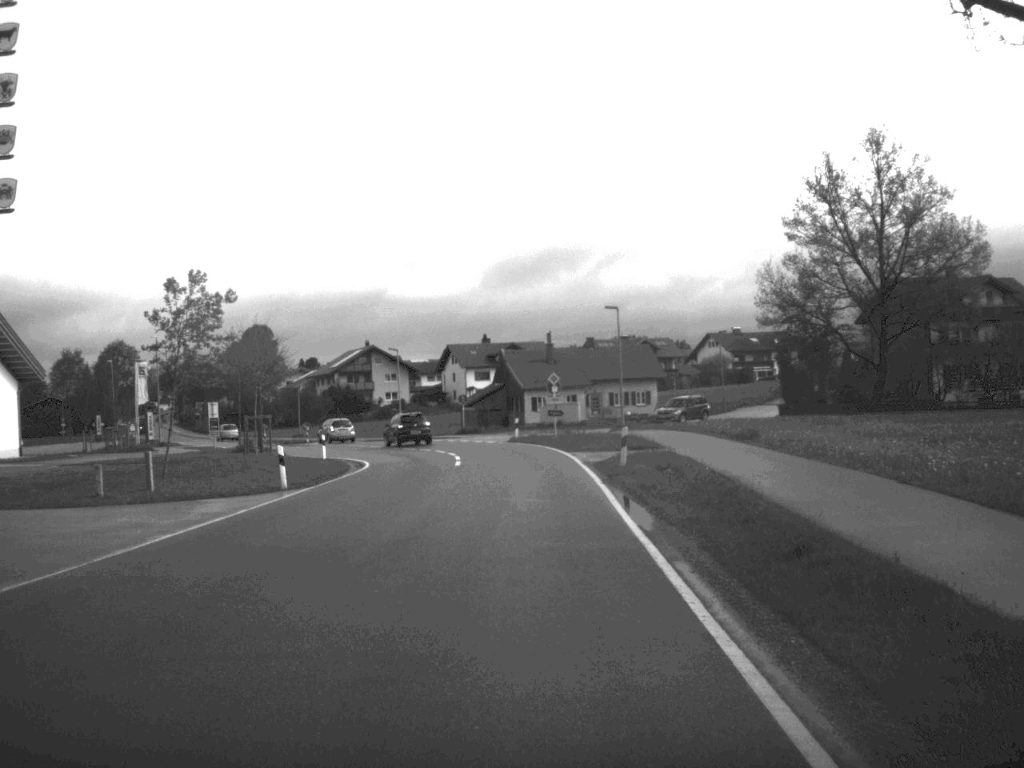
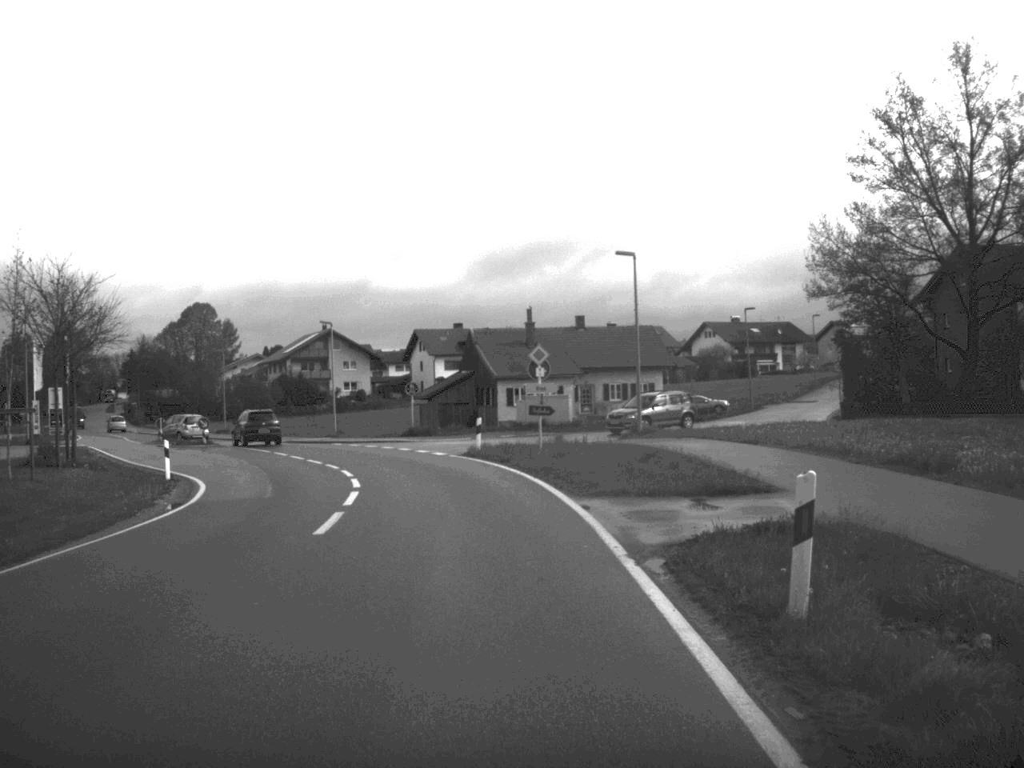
(+0.2, +20.8) m; +1°
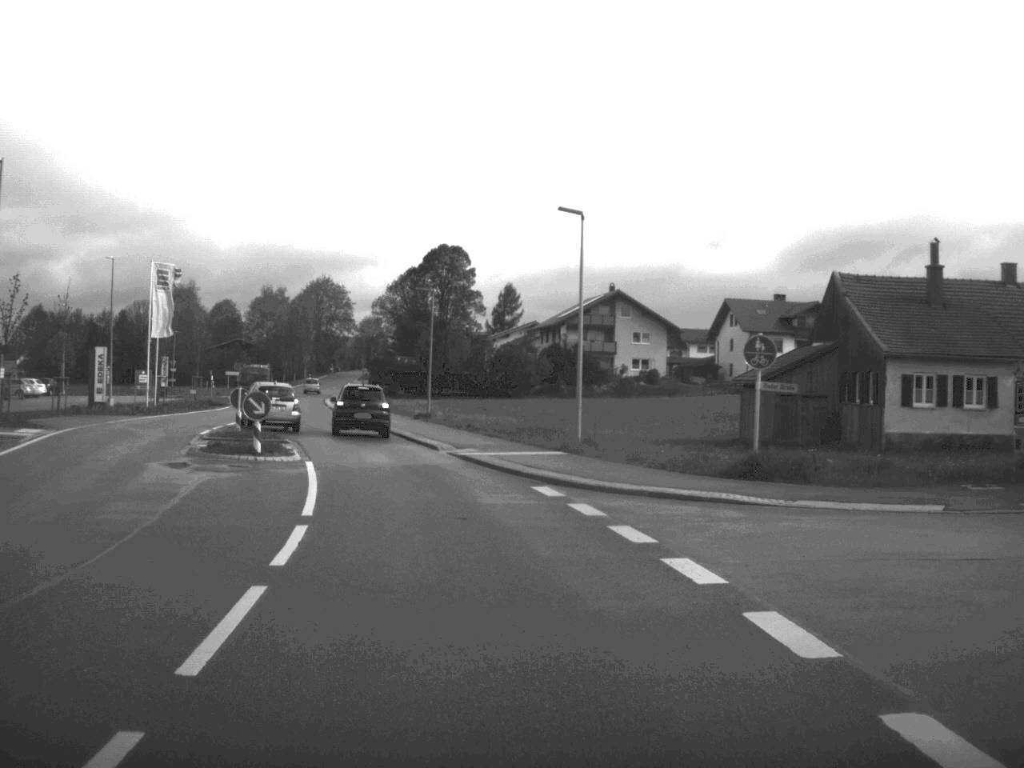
(-3.7, +35.0) m; -14°
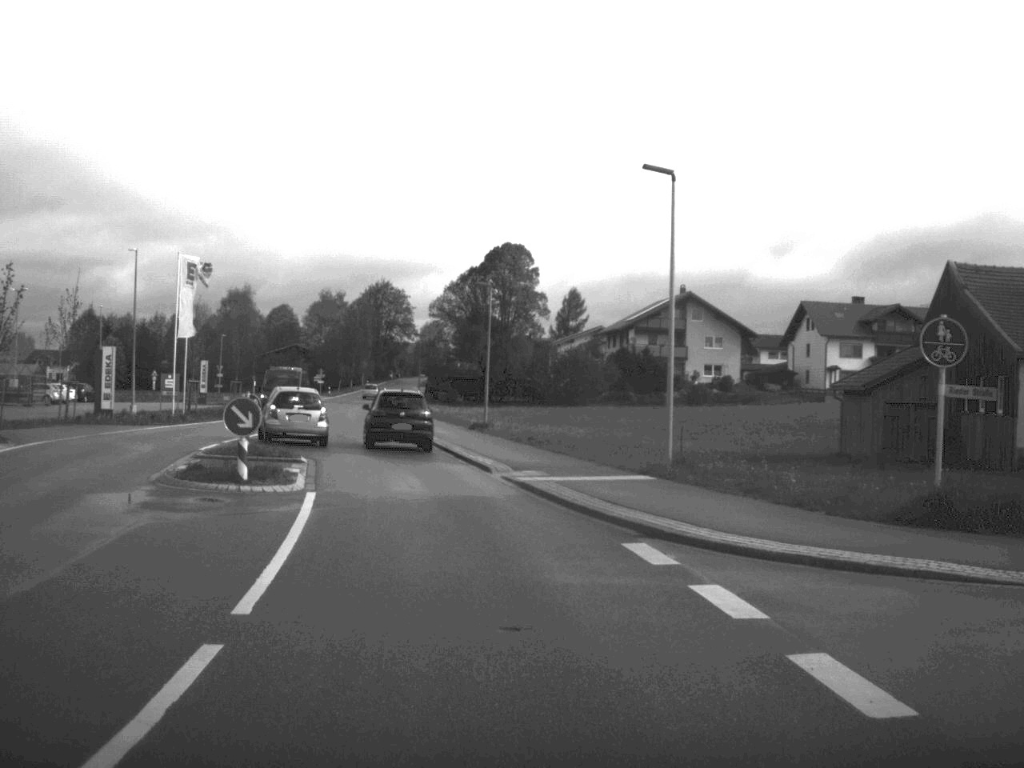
(-0.2, +6.9) m; -3°
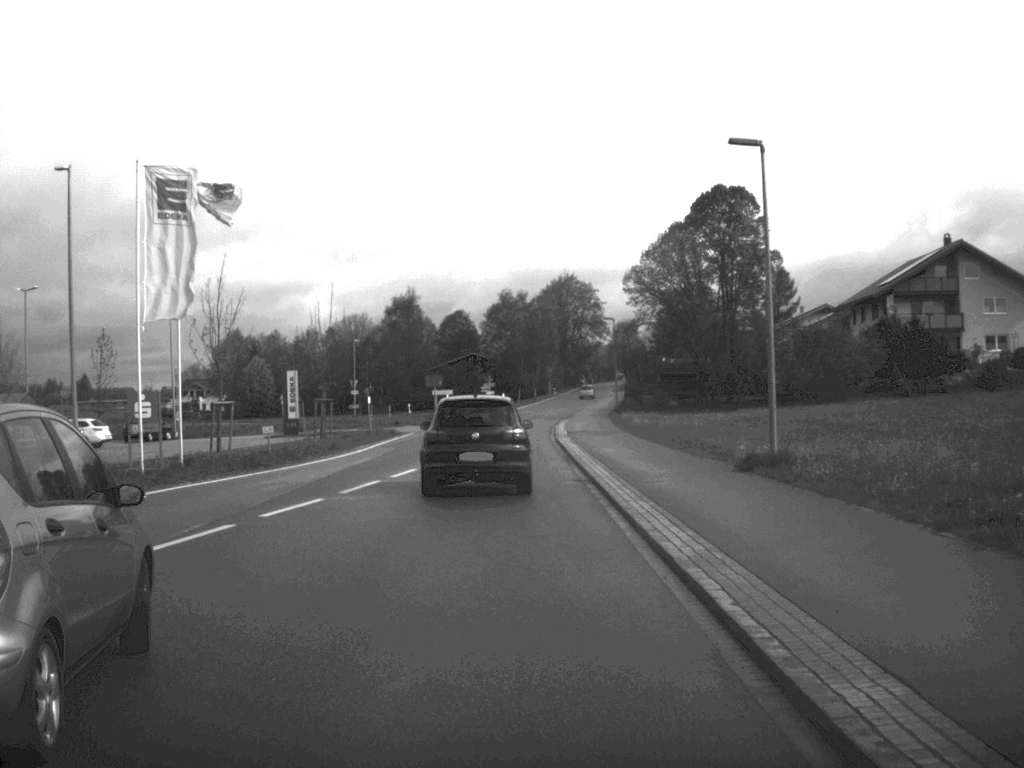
(-2.4, +29.9) m; -9°
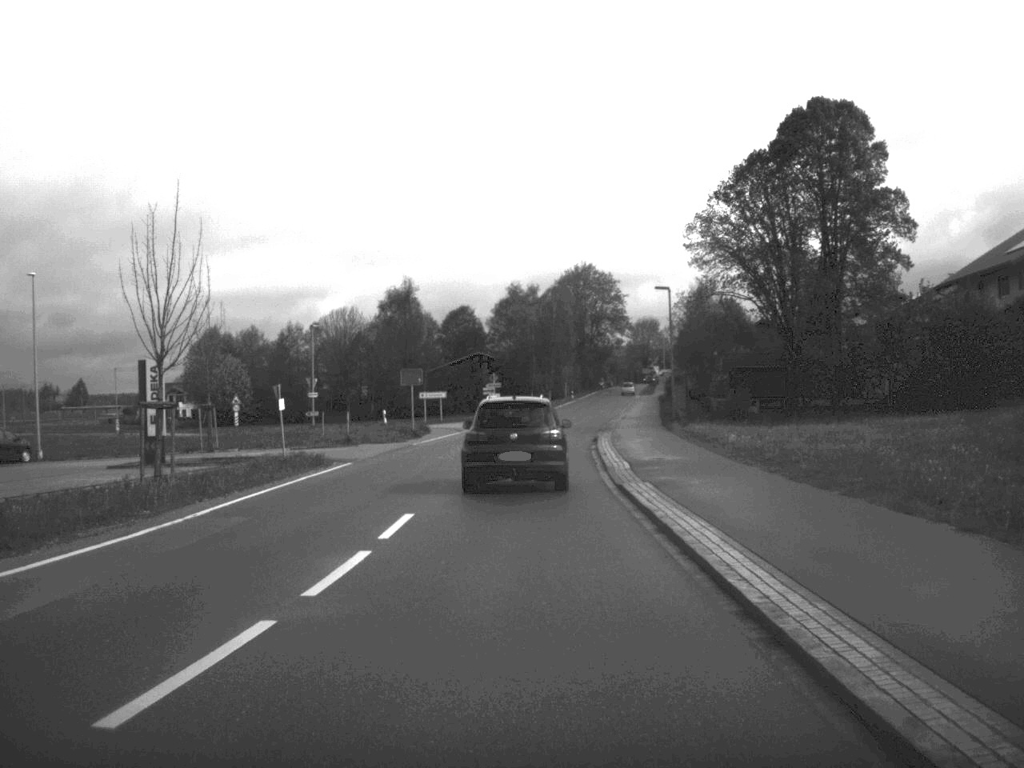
(-0.3, +24.7) m; 0°
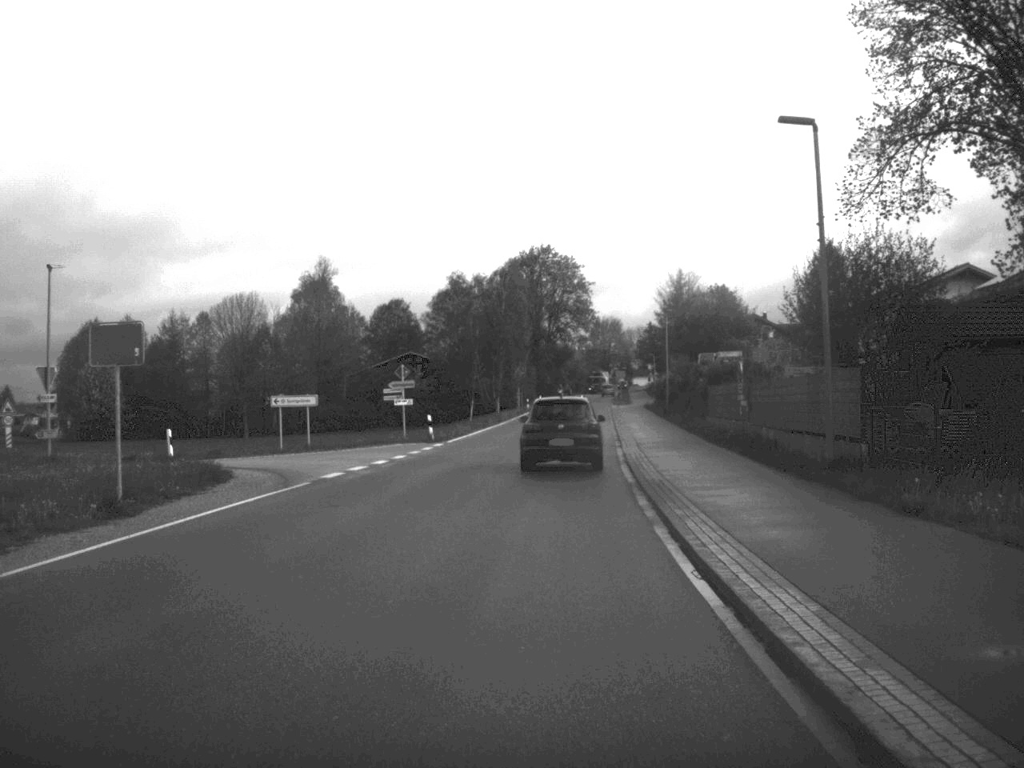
(+0.4, +35.7) m; +2°
